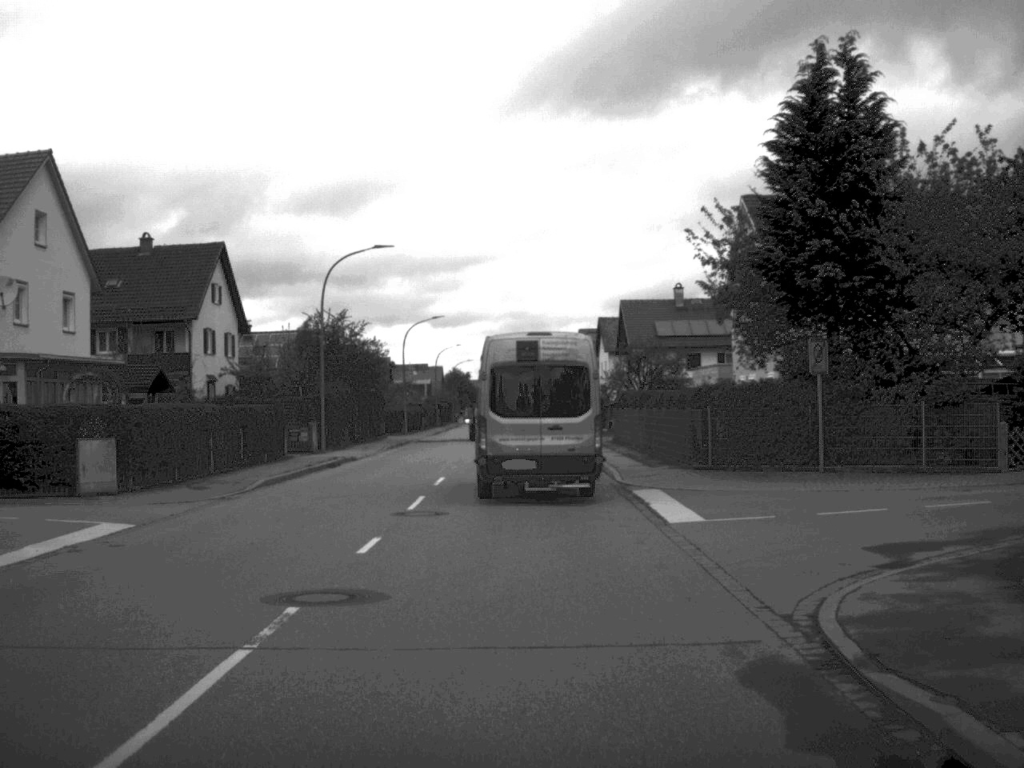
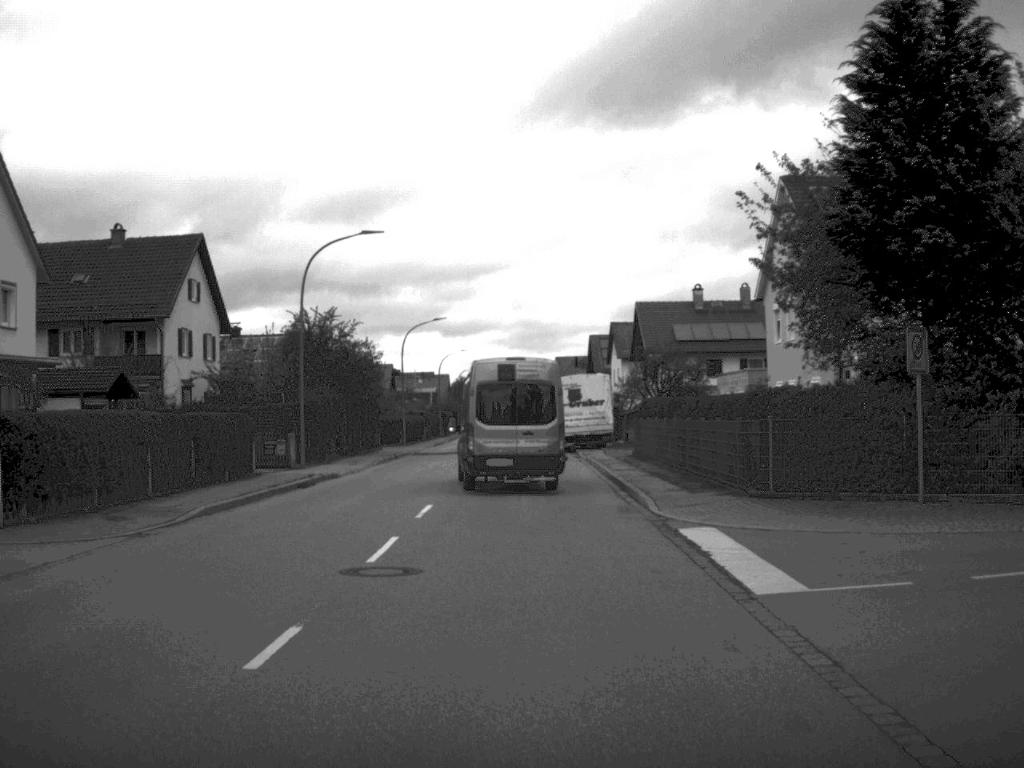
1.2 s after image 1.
(0.0, +5.8) m; 0°
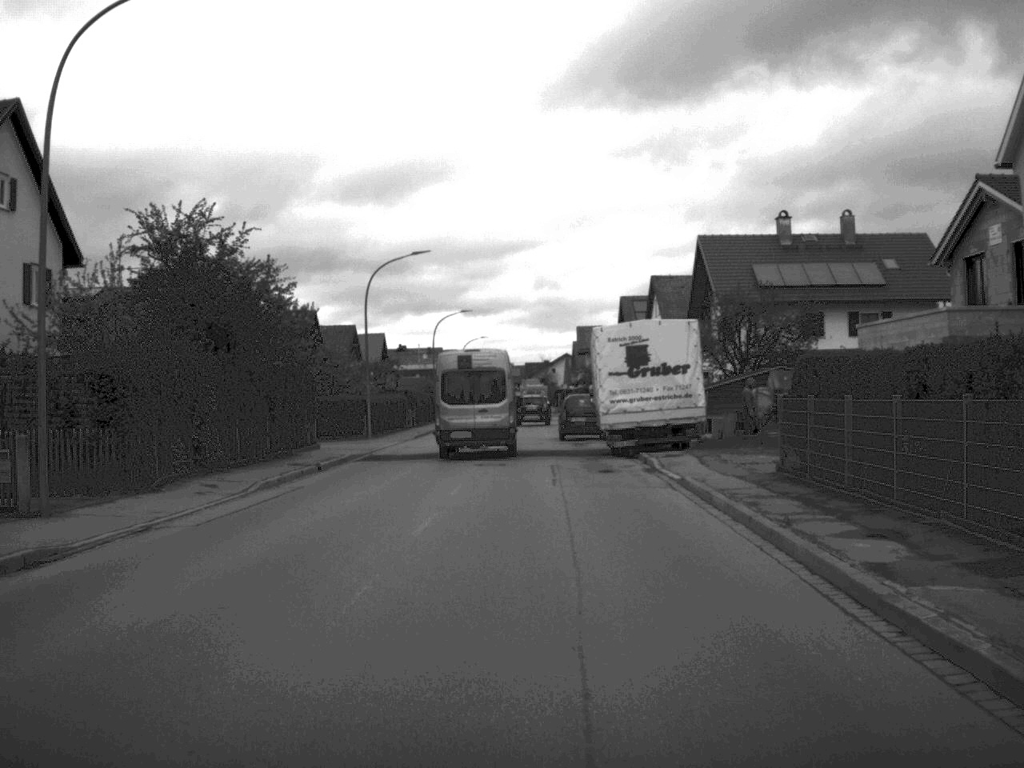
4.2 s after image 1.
(-0.3, +23.3) m; -1°
